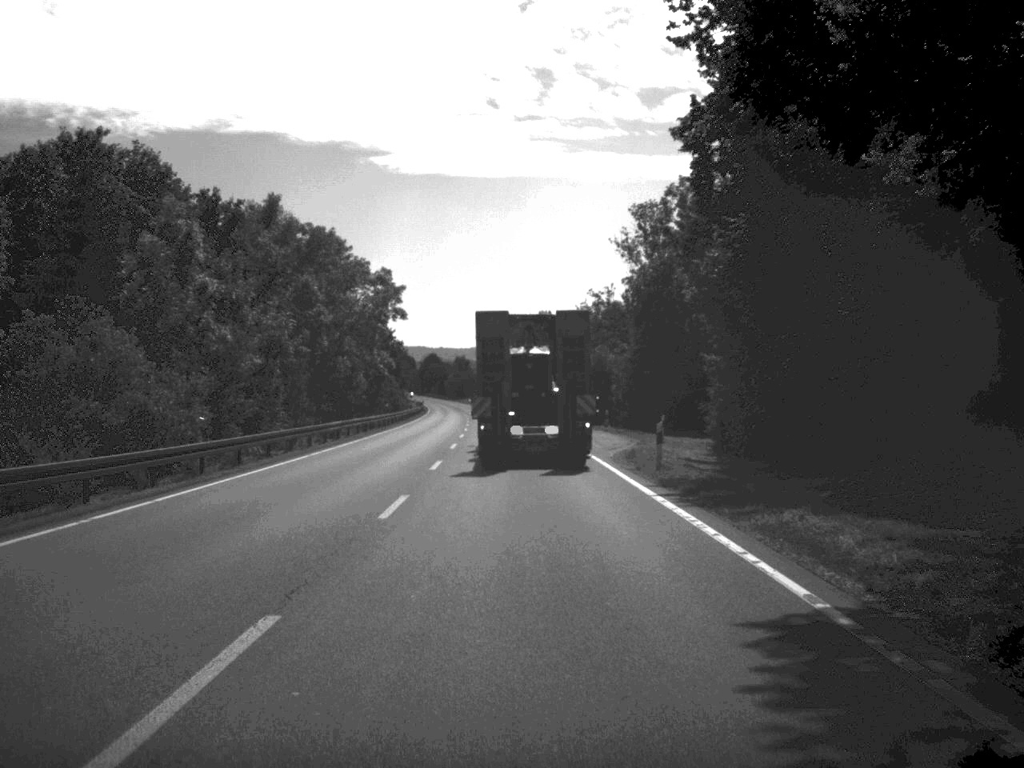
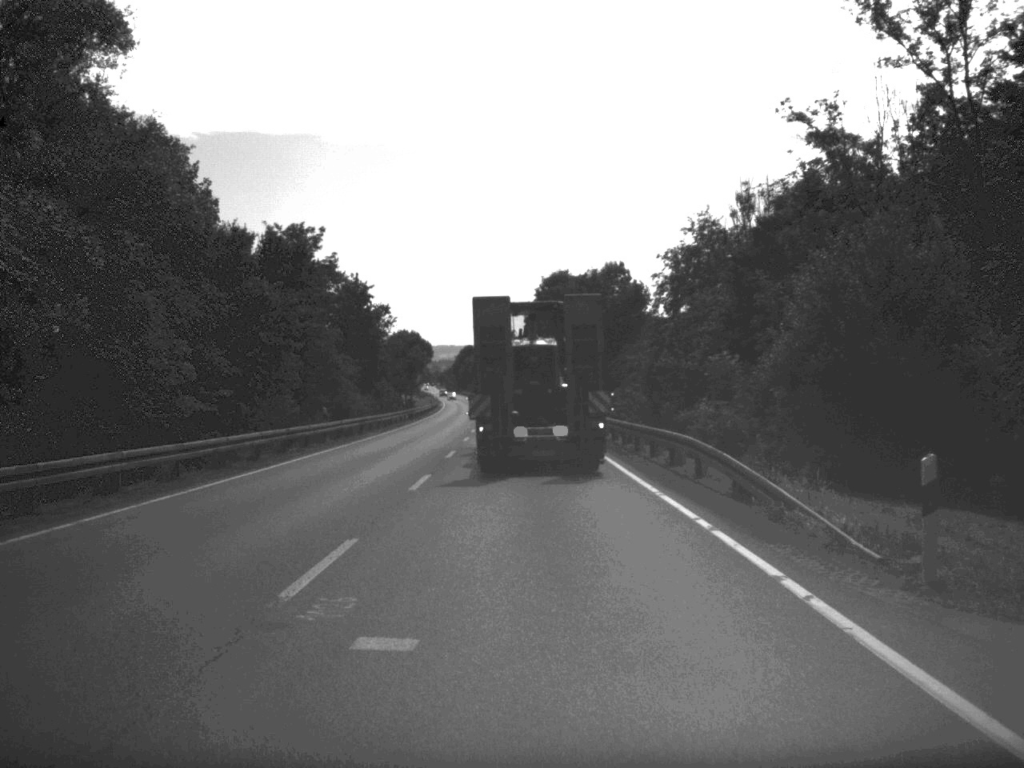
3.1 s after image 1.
(-1.3, +66.1) m; -2°
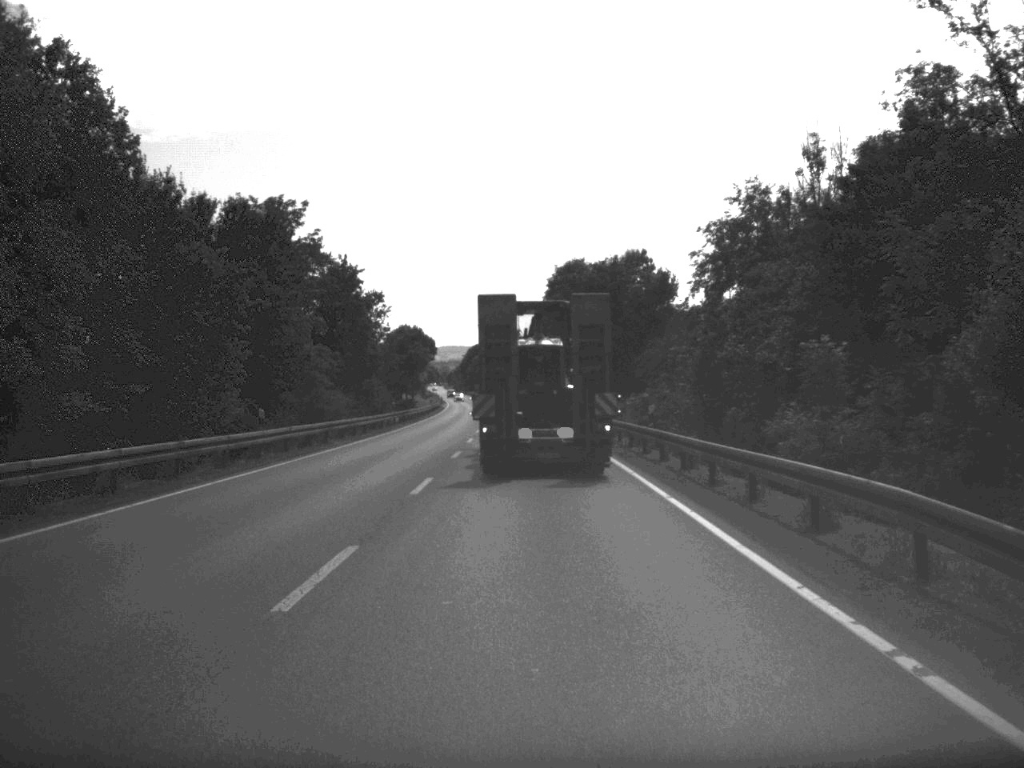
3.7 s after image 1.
(-0.1, +12.4) m; 0°
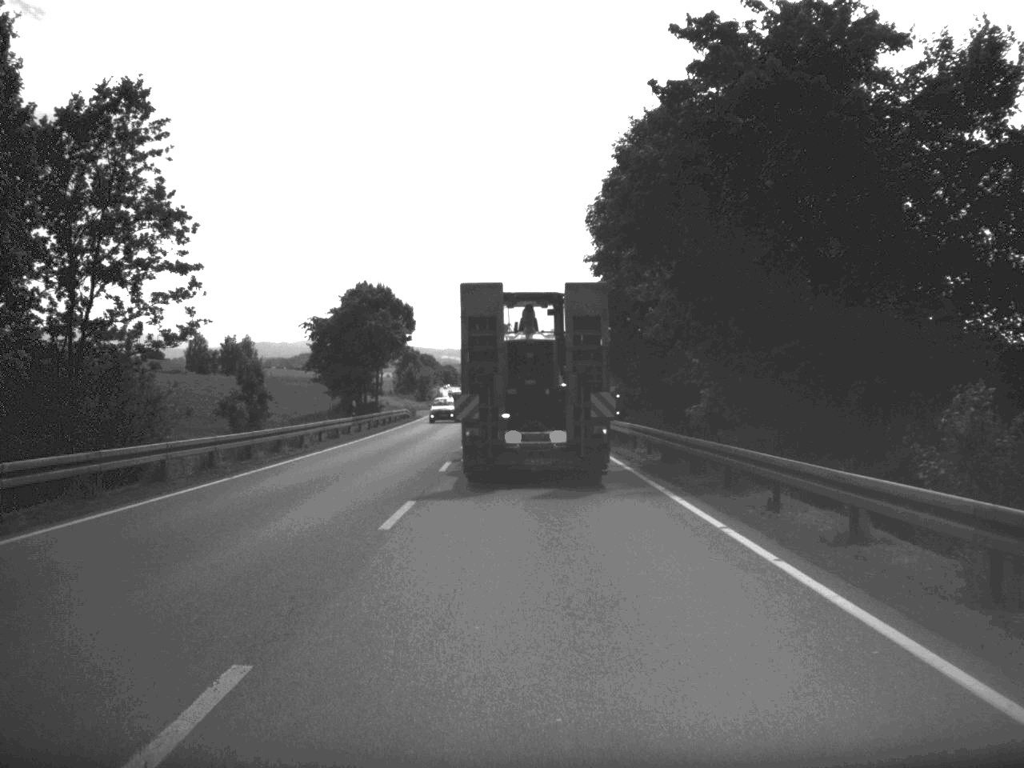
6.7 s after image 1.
(-0.8, +64.5) m; -1°
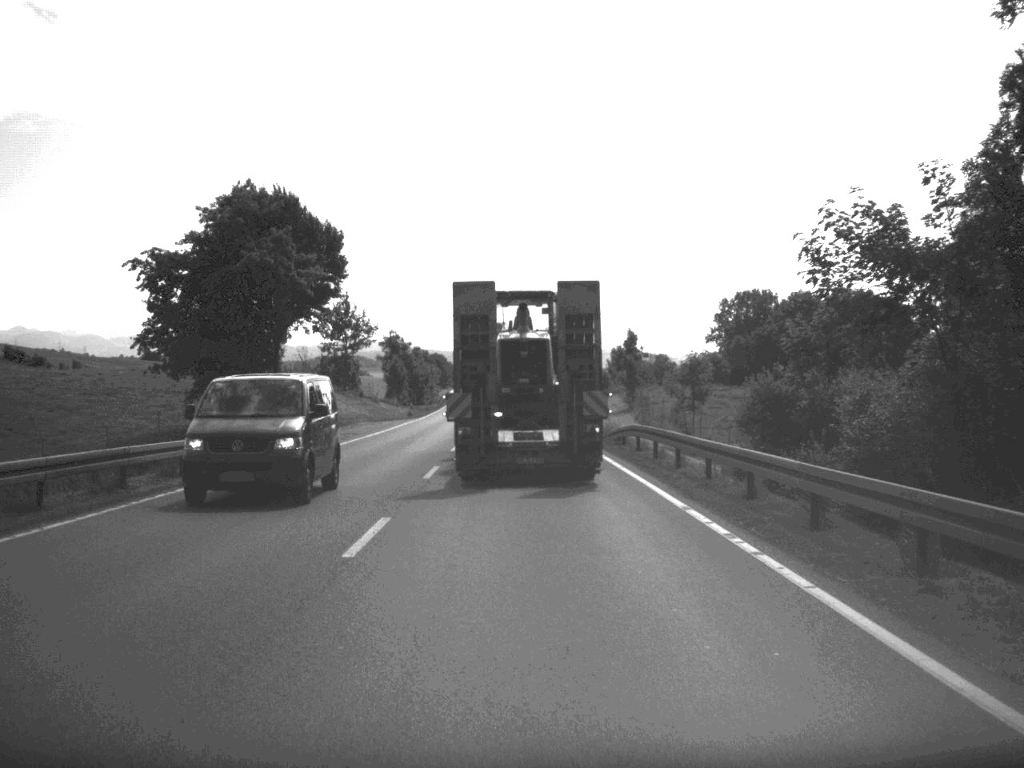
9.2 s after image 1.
(-0.4, +49.6) m; -1°
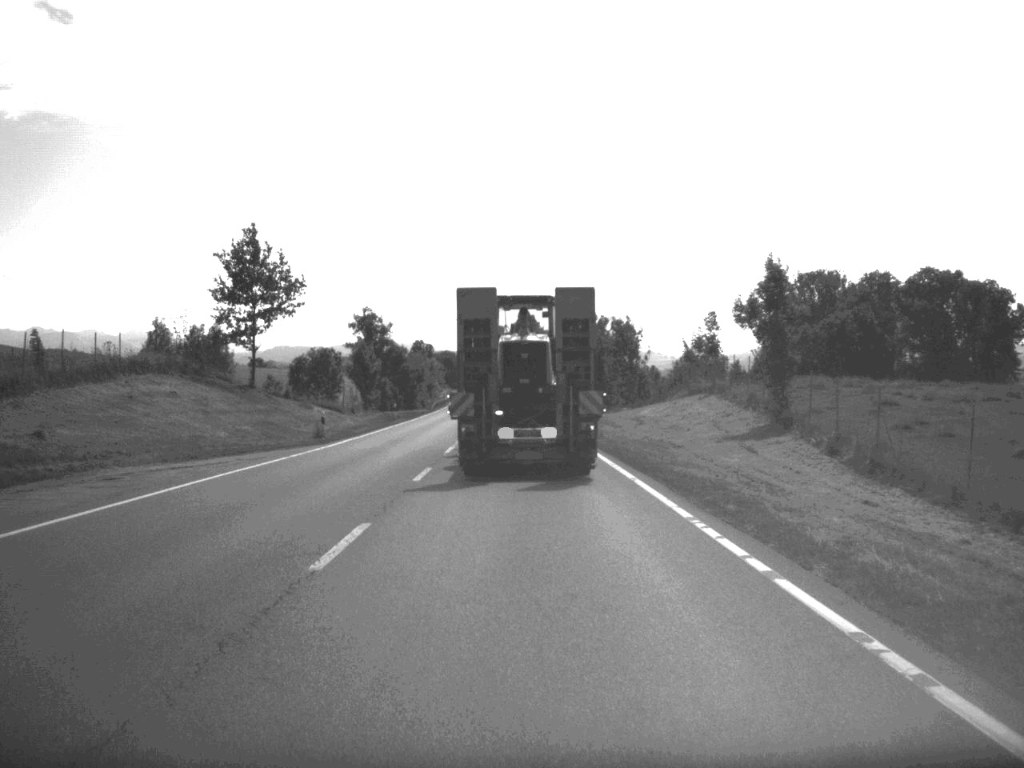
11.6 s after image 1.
(-0.4, +48.3) m; -1°
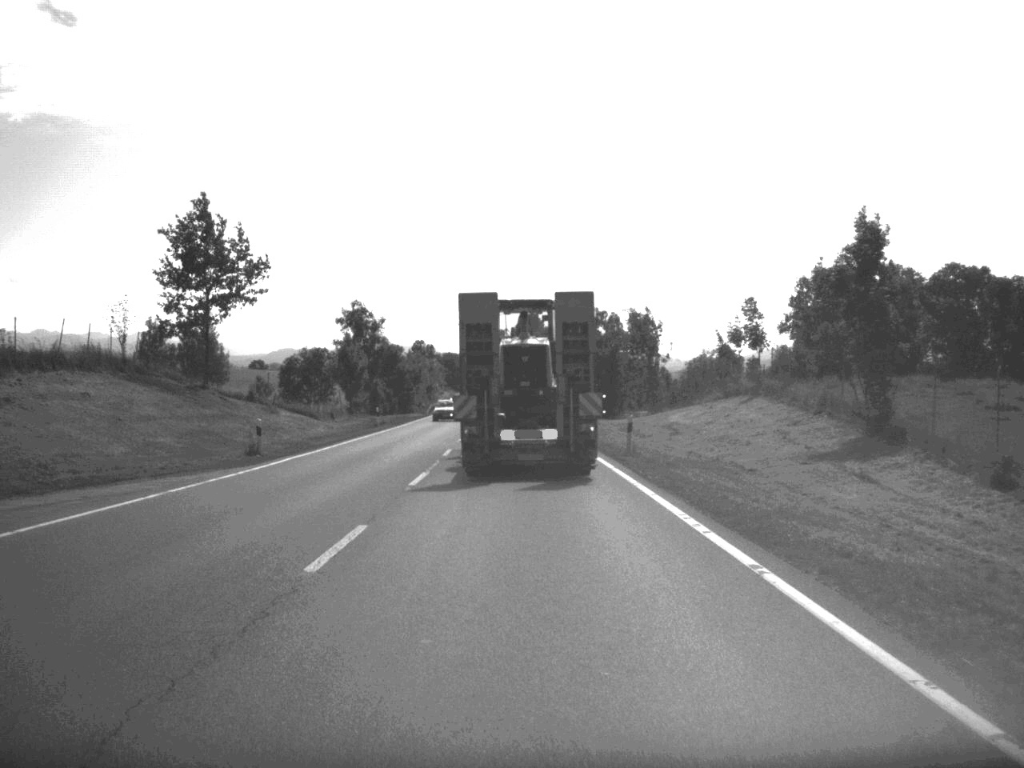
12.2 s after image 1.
(0.0, +11.9) m; 0°
